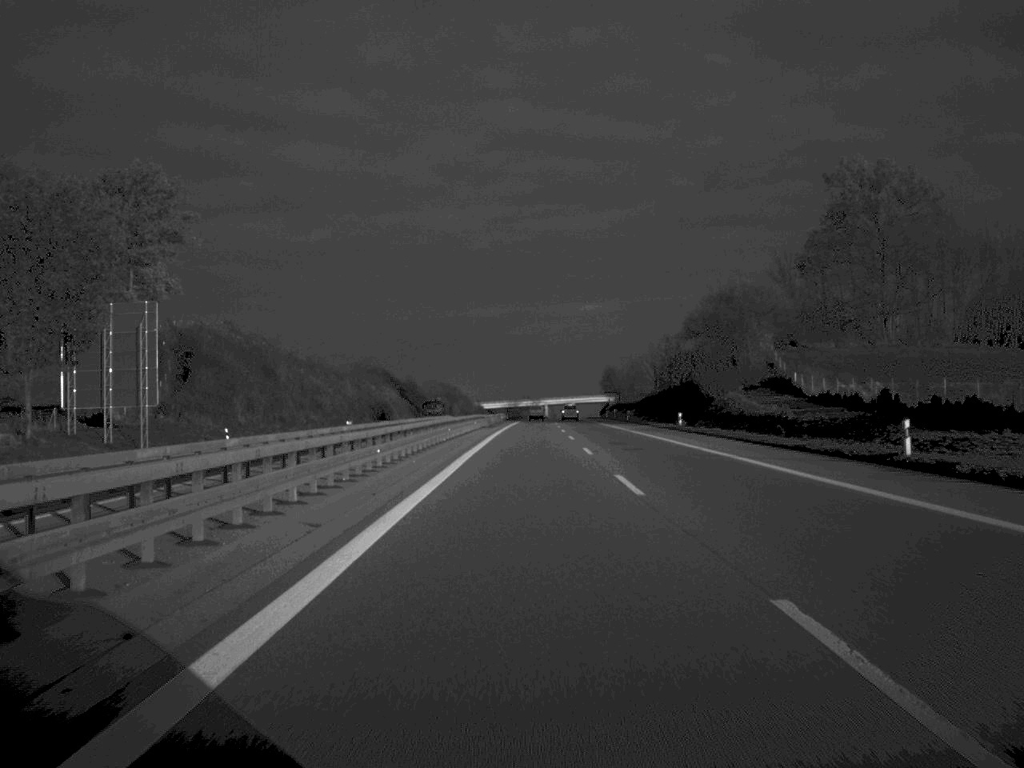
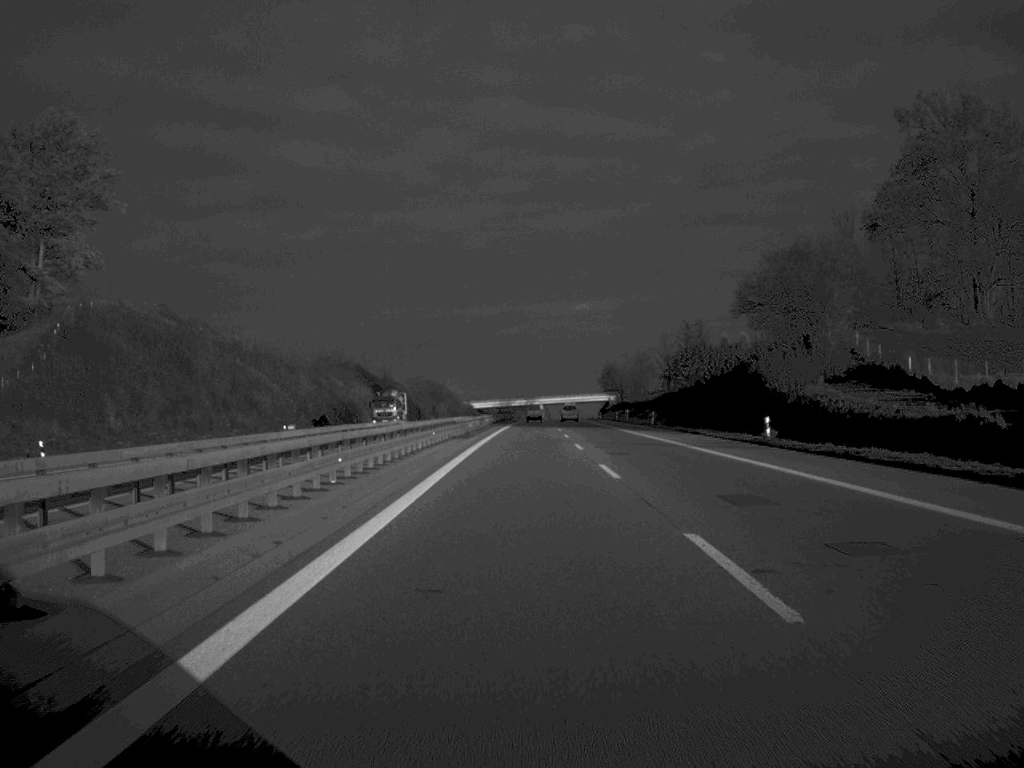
(+0.1, +31.3) m; 0°
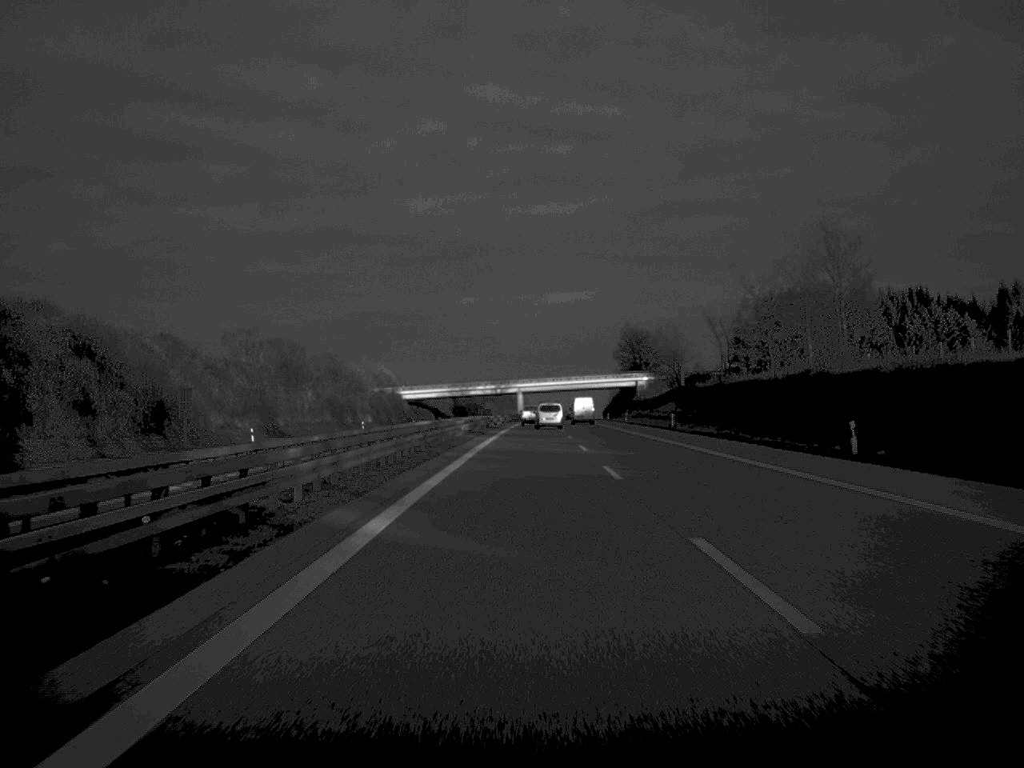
(+1.2, +161.5) m; +1°
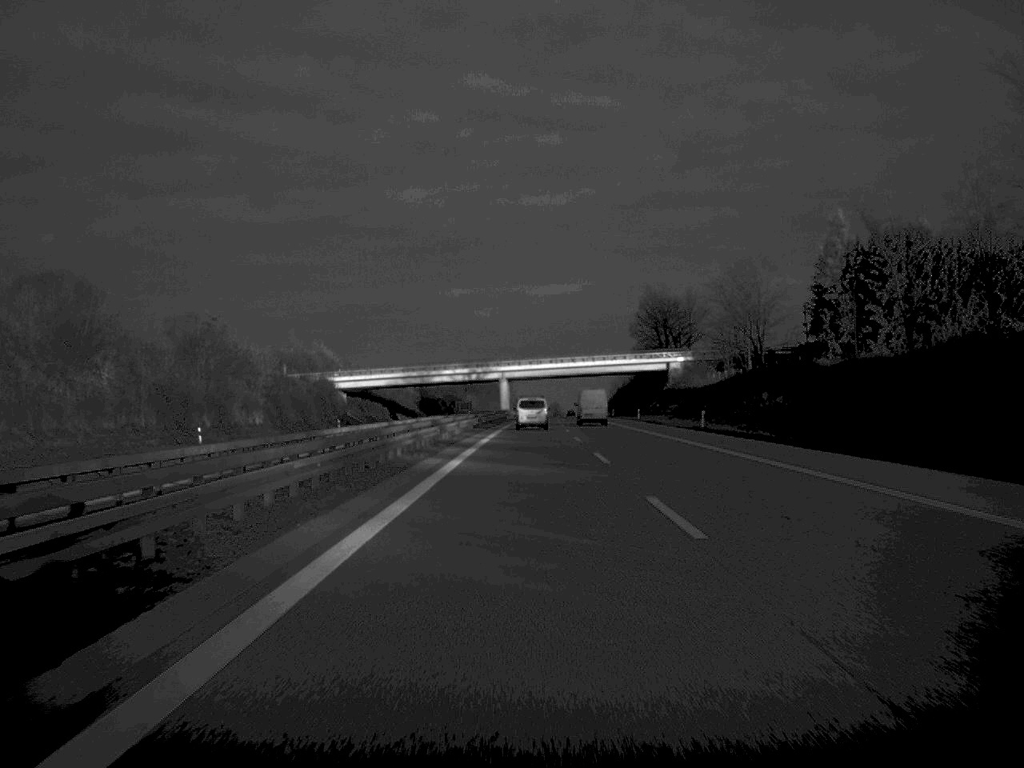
(+0.3, +66.0) m; 0°
